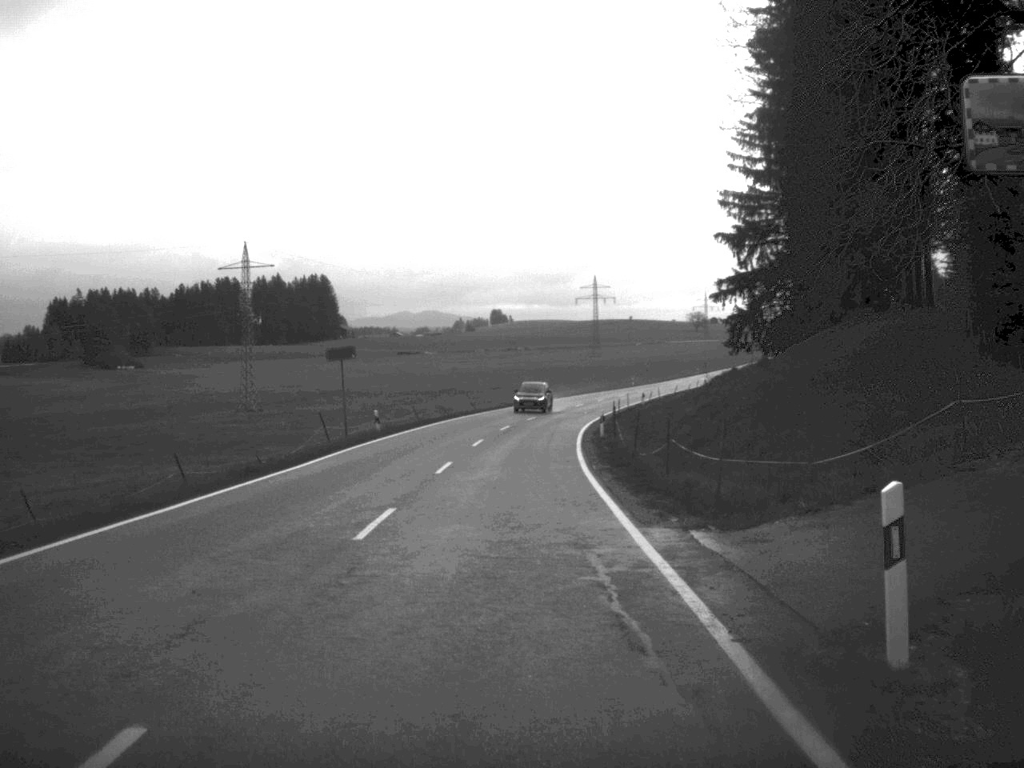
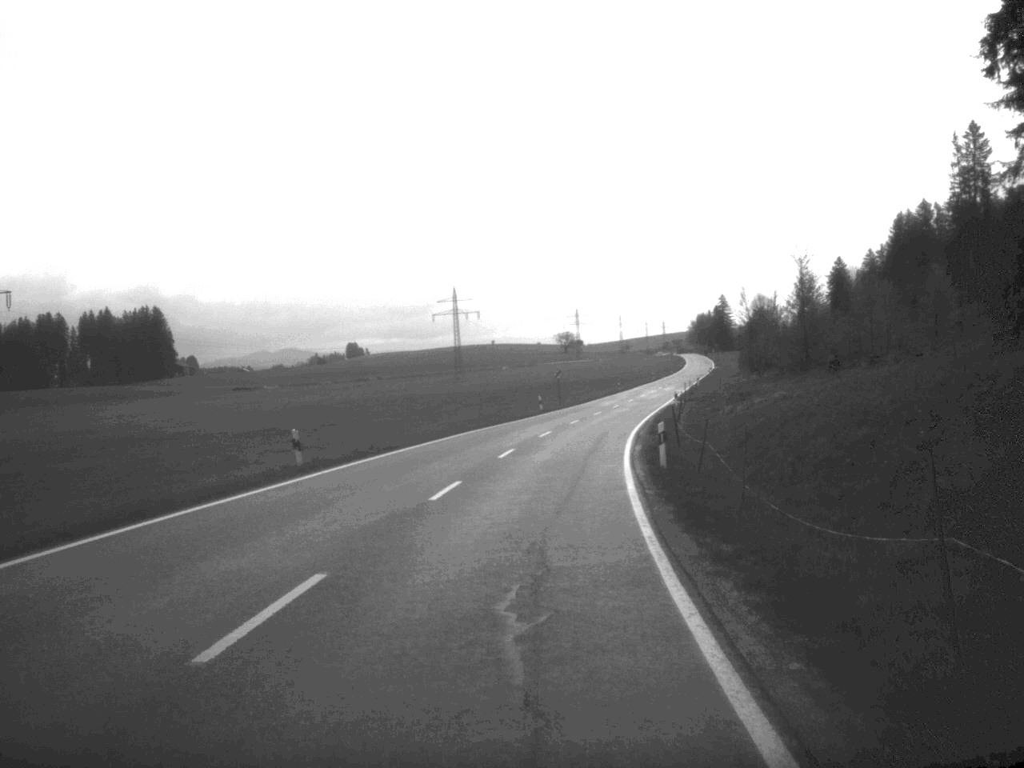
(+2.4, +64.3) m; +6°
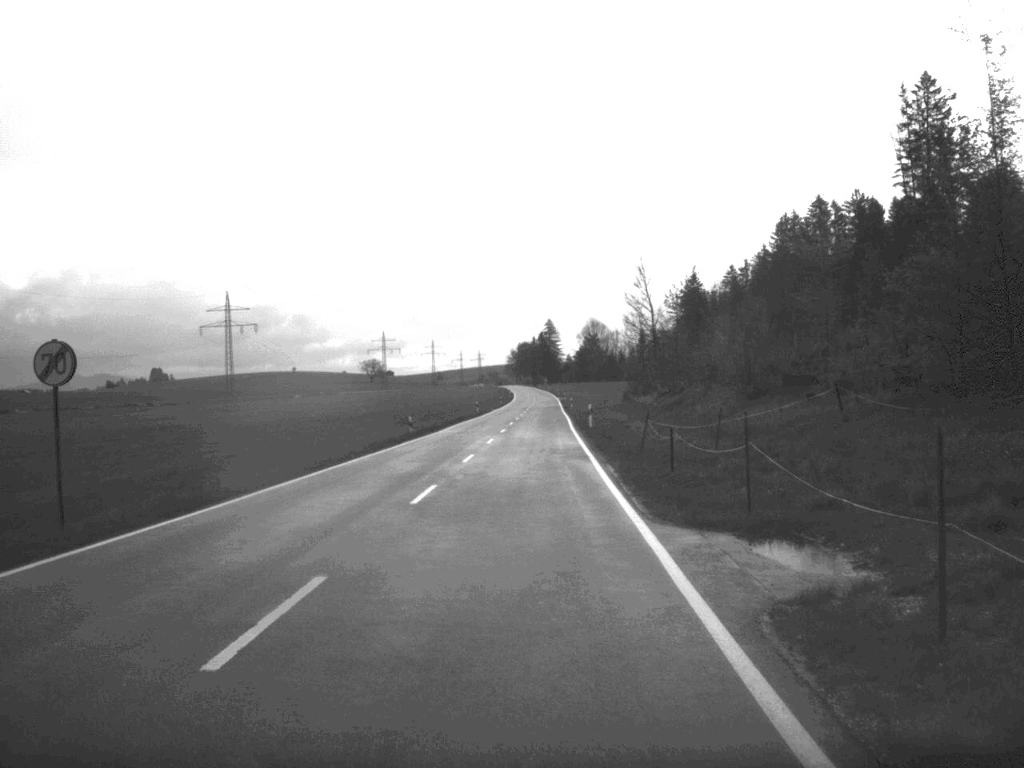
(+5.7, +69.6) m; +8°
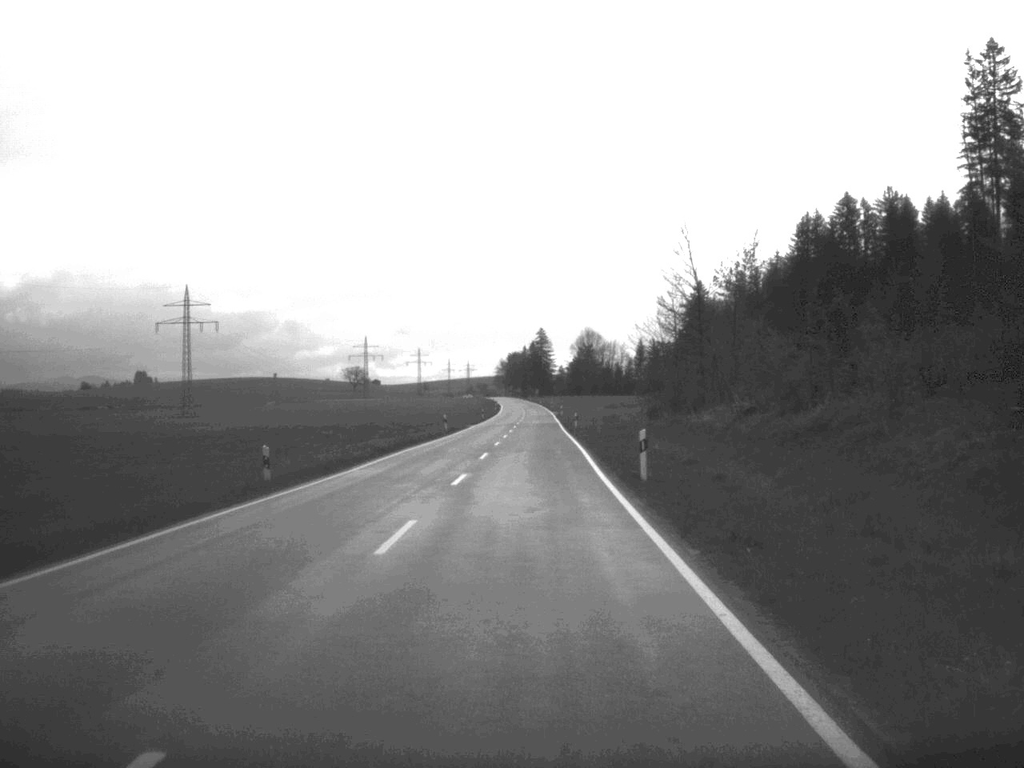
(+0.1, +28.9) m; 0°
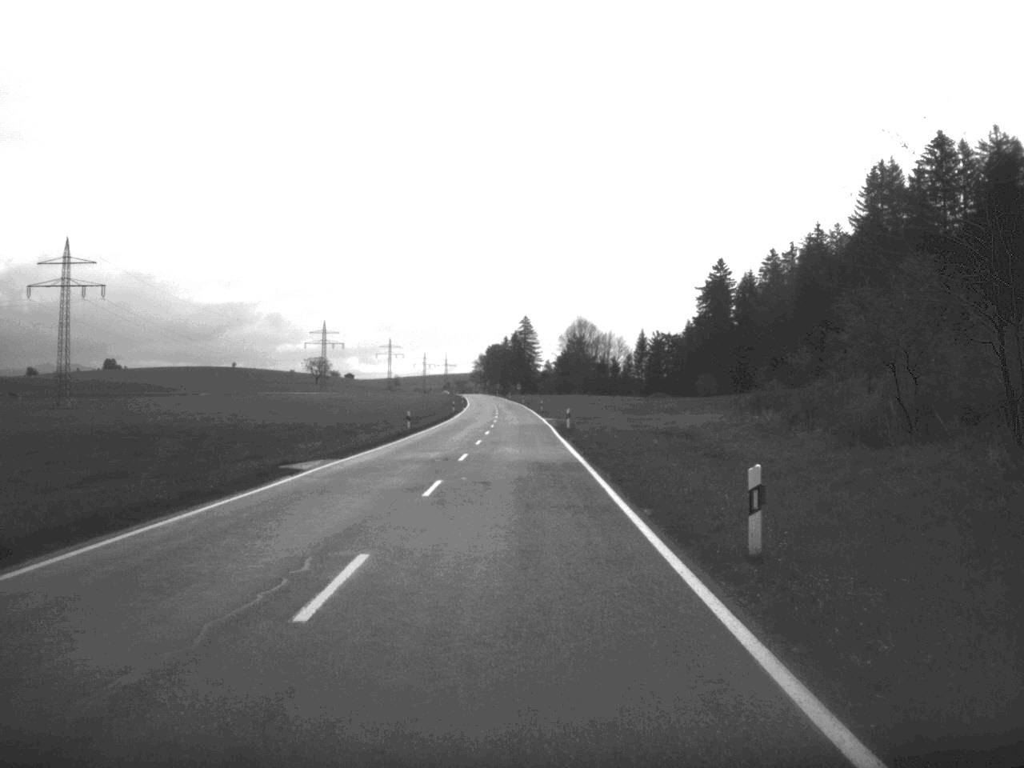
(+0.5, +63.1) m; +1°
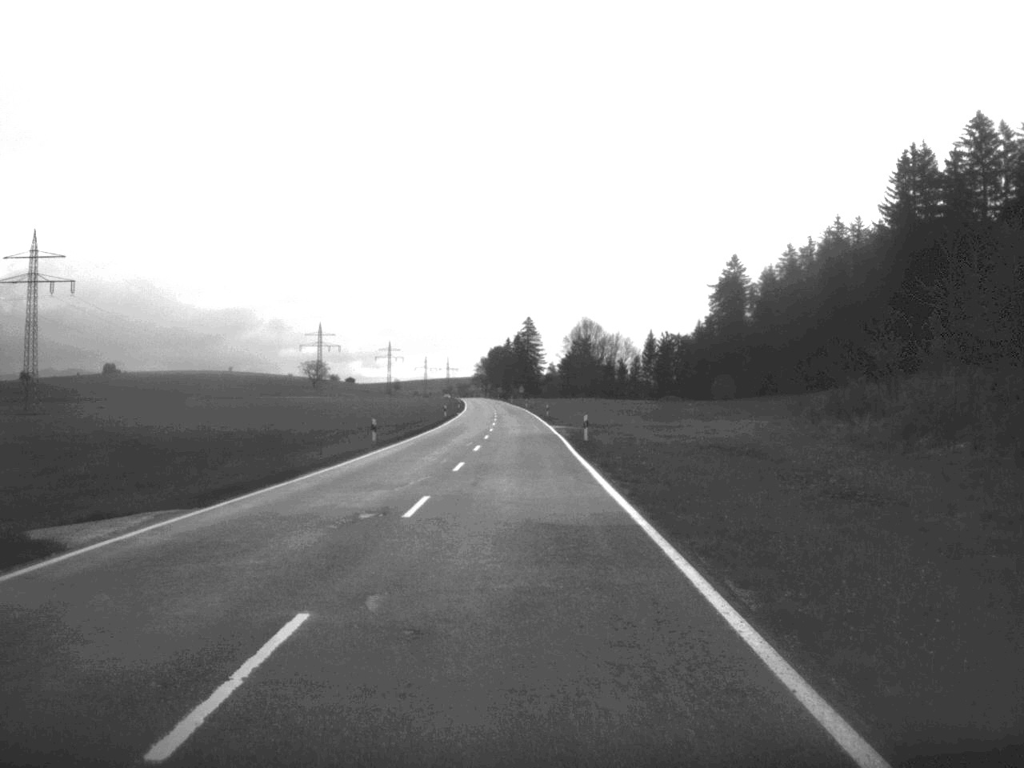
(0.0, +15.3) m; 0°
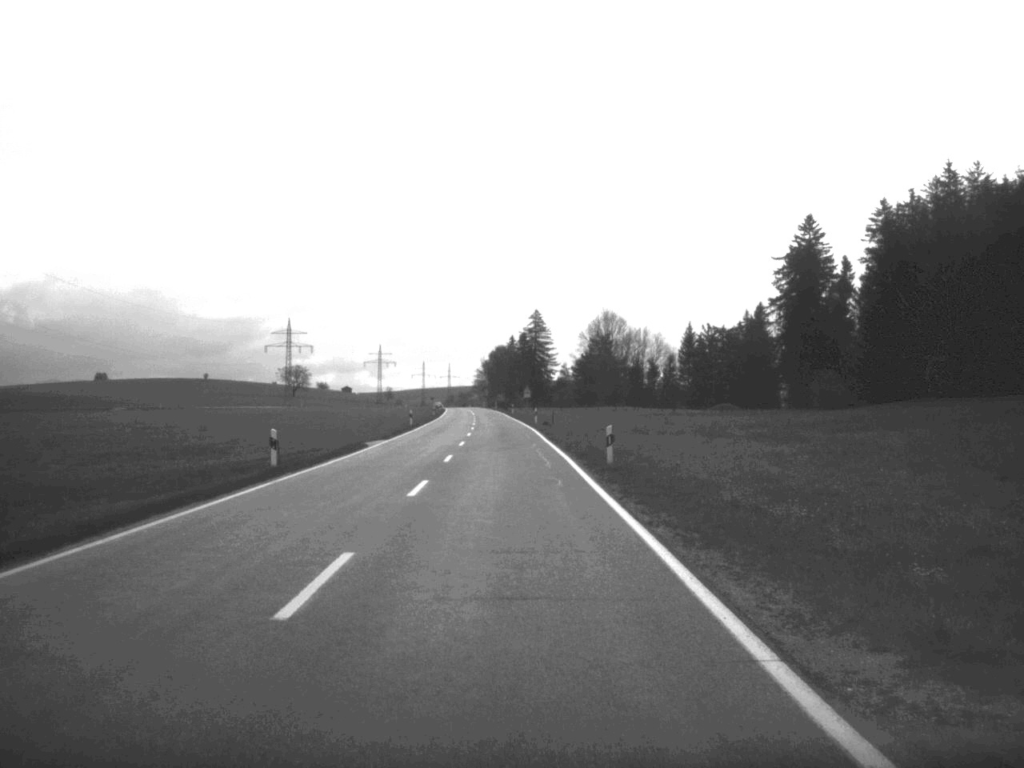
(-0.1, +66.6) m; 0°
